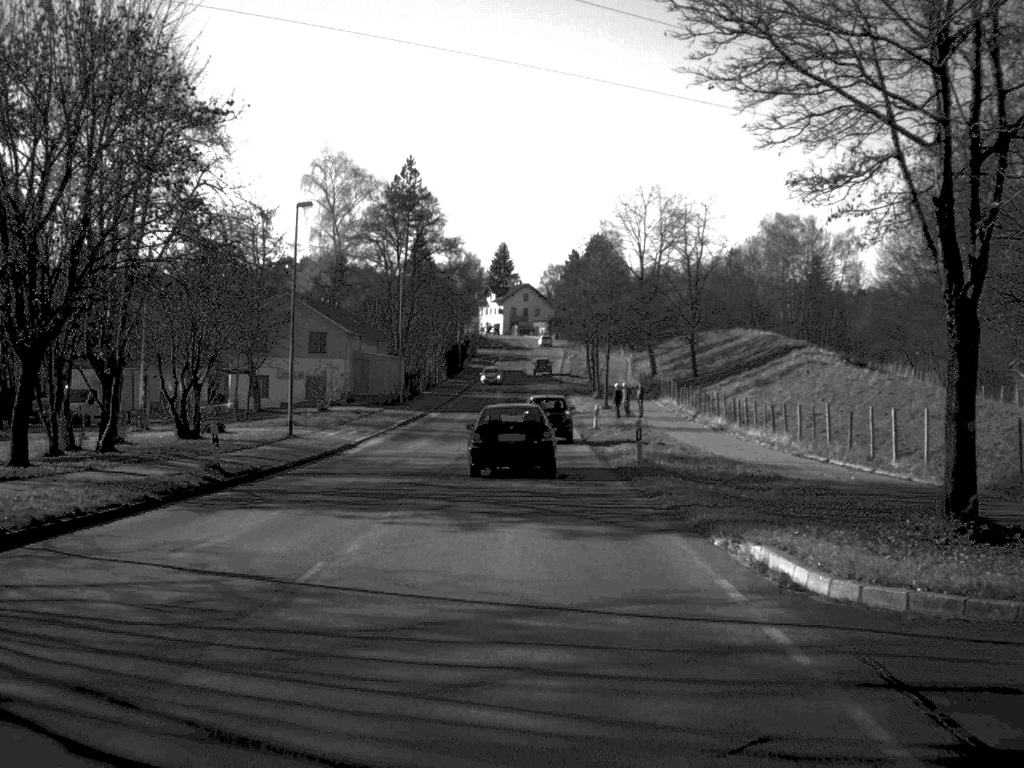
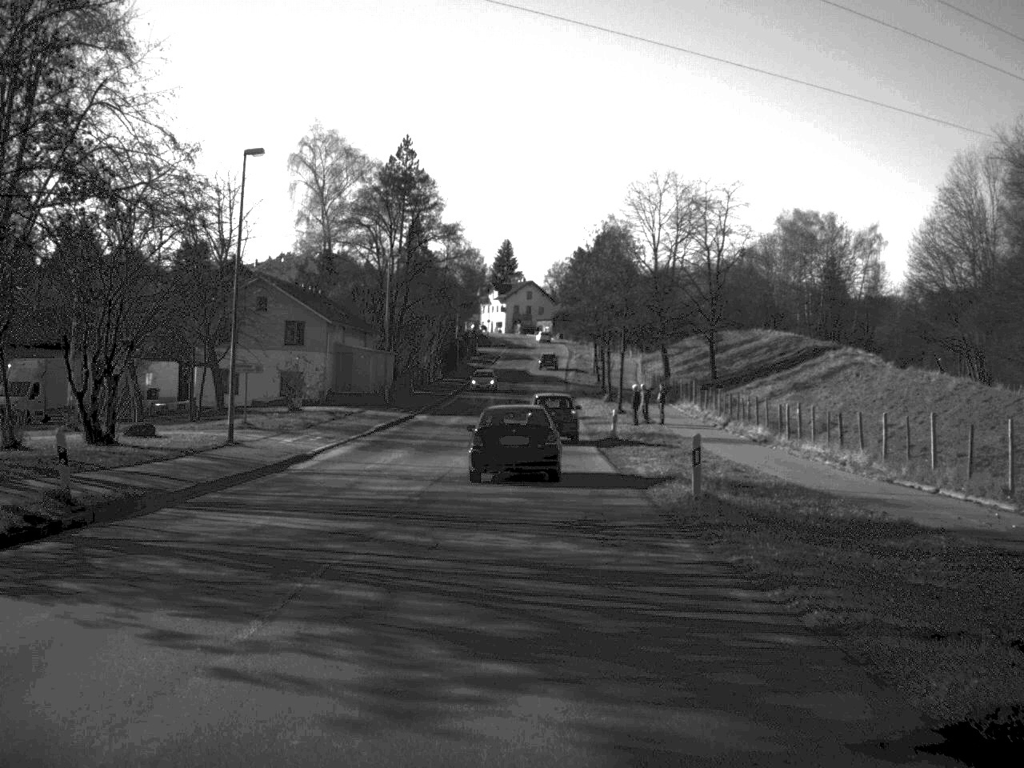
(0.0, +8.8) m; 0°
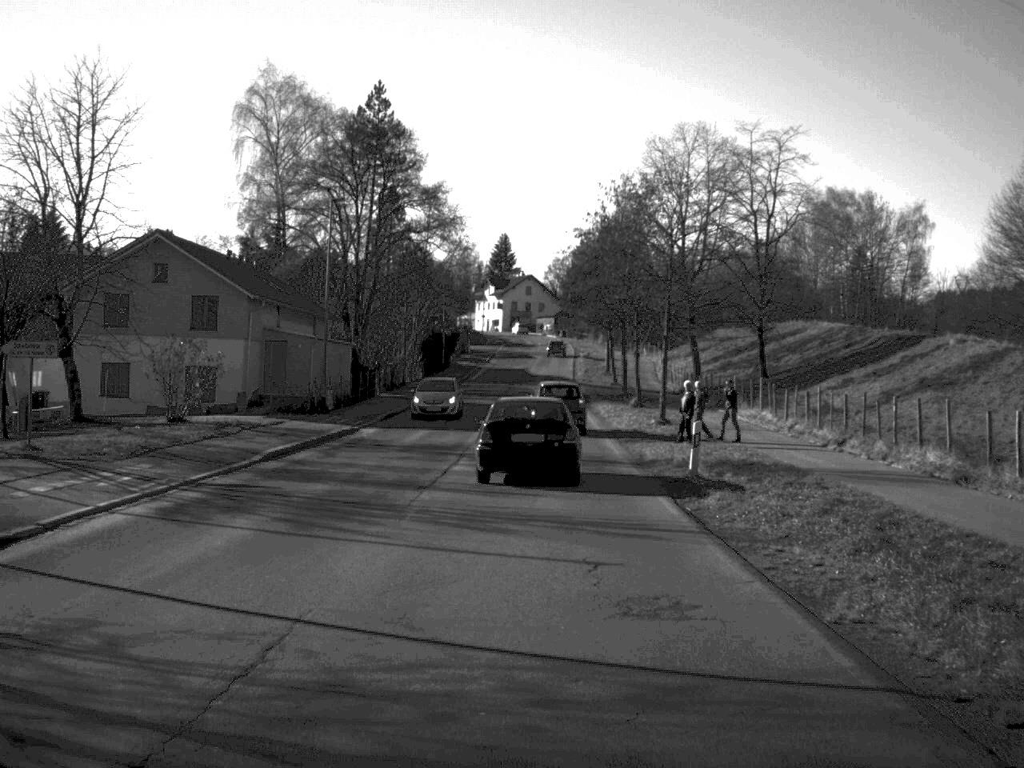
(0.0, +19.4) m; 0°
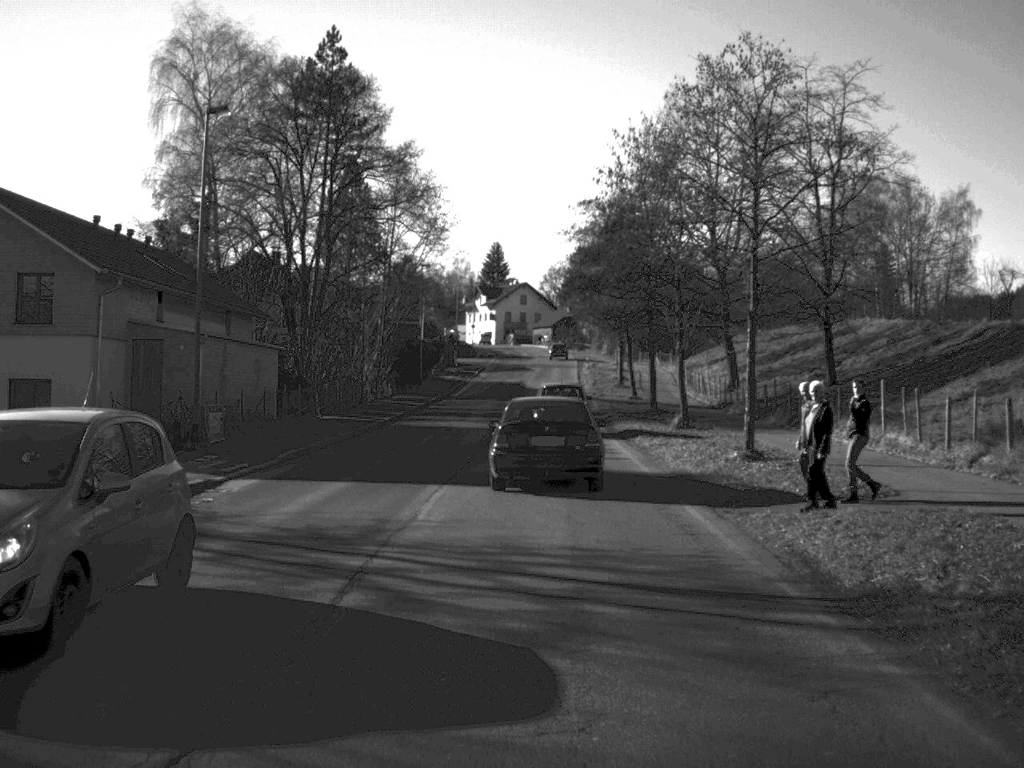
(0.0, +17.2) m; 0°
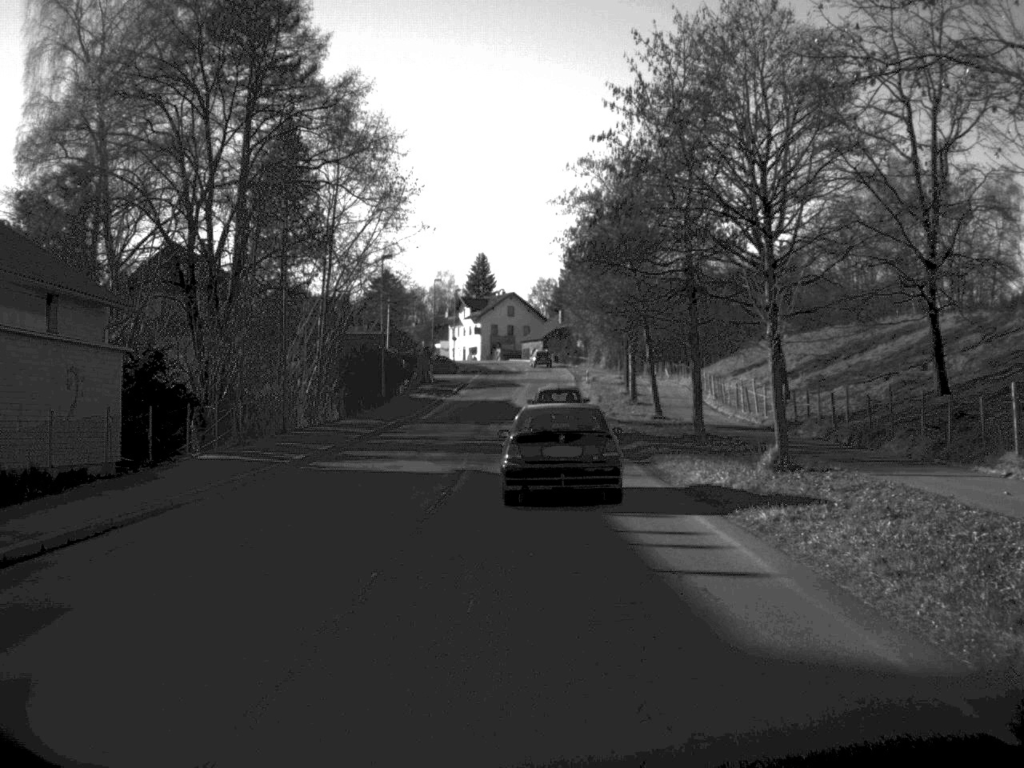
(0.0, +16.2) m; 0°
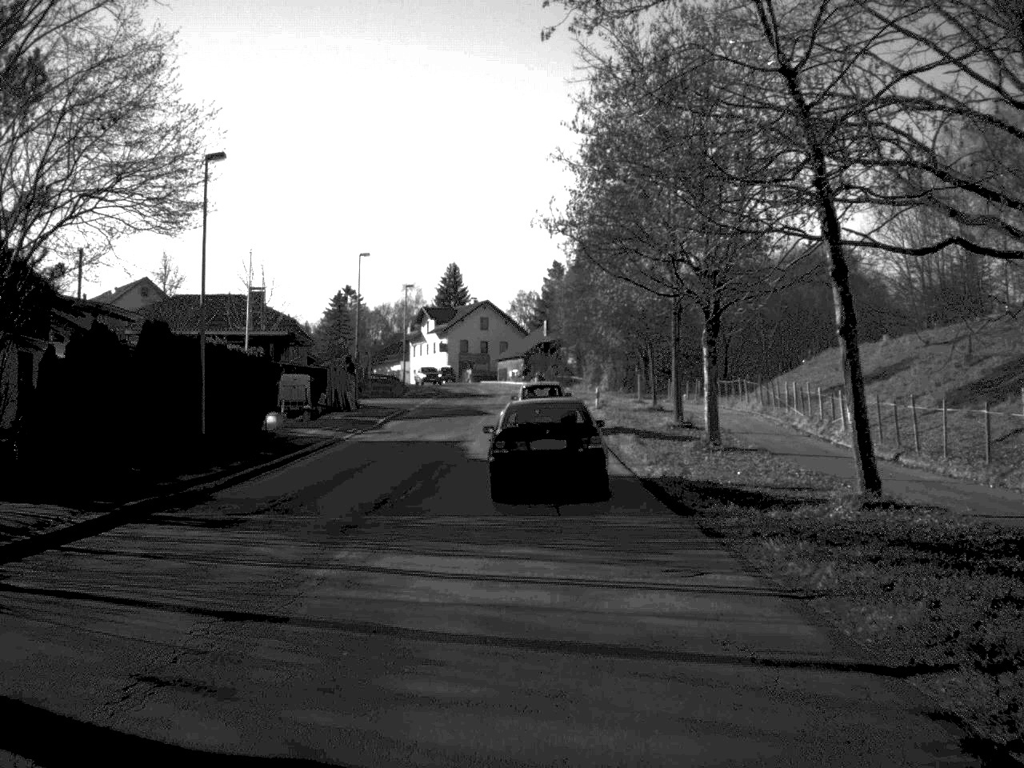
(+0.4, +33.0) m; +1°
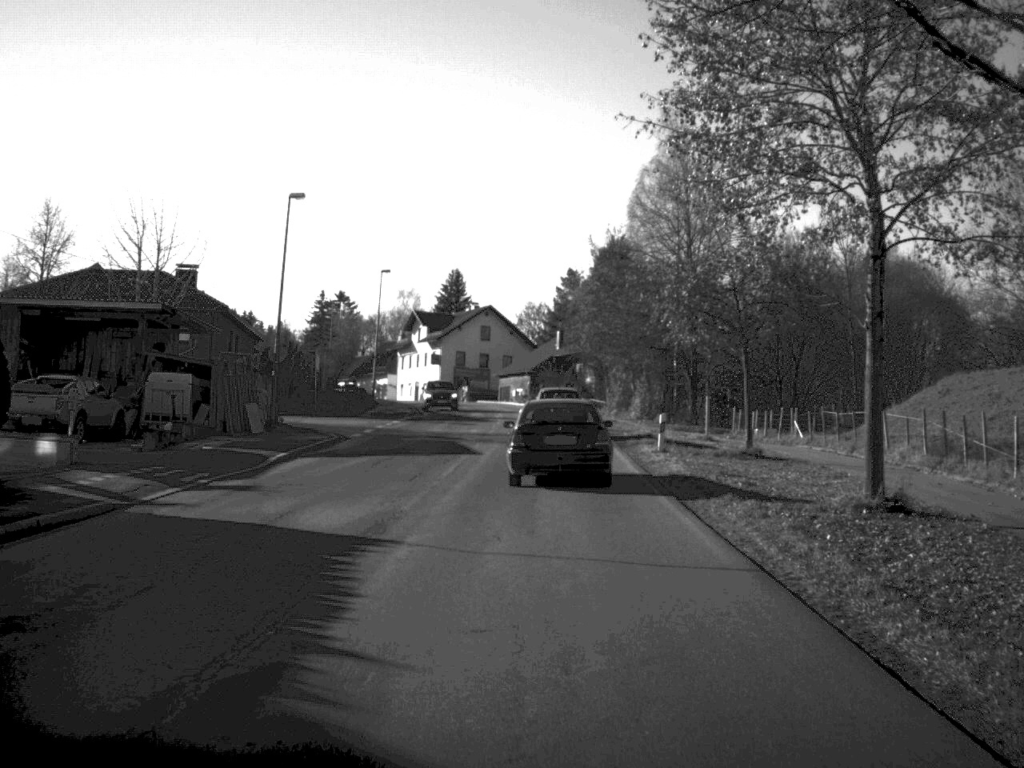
(-0.1, +22.5) m; 0°
